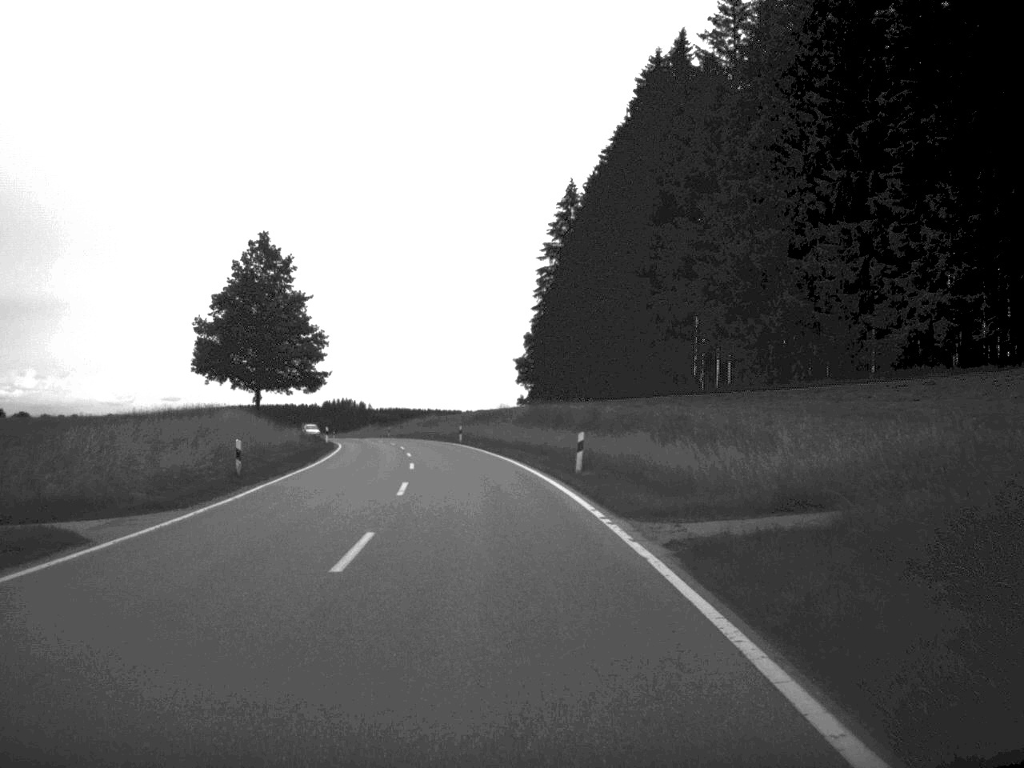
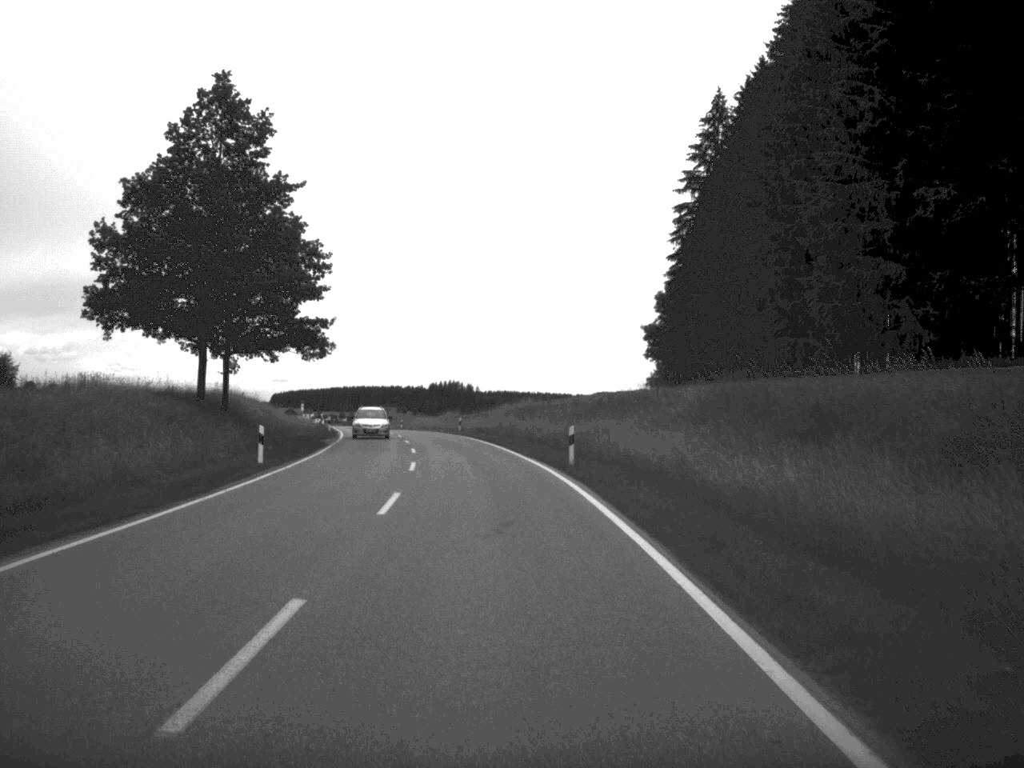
(-2.1, +41.7) m; -5°
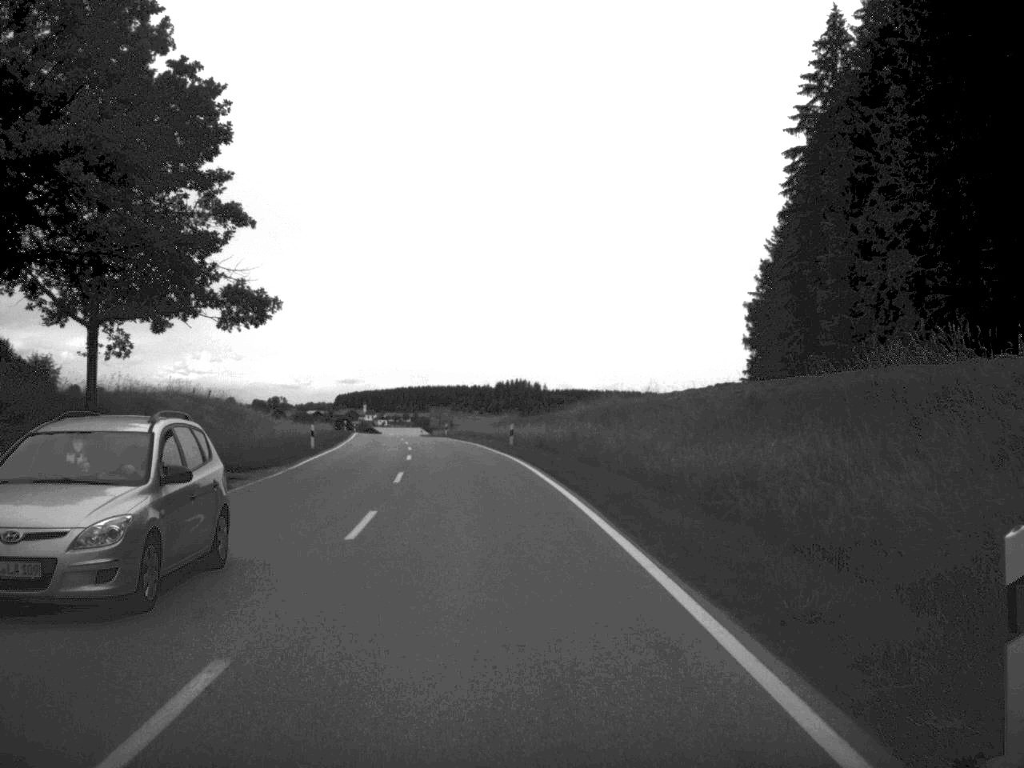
(-0.7, +26.1) m; -3°
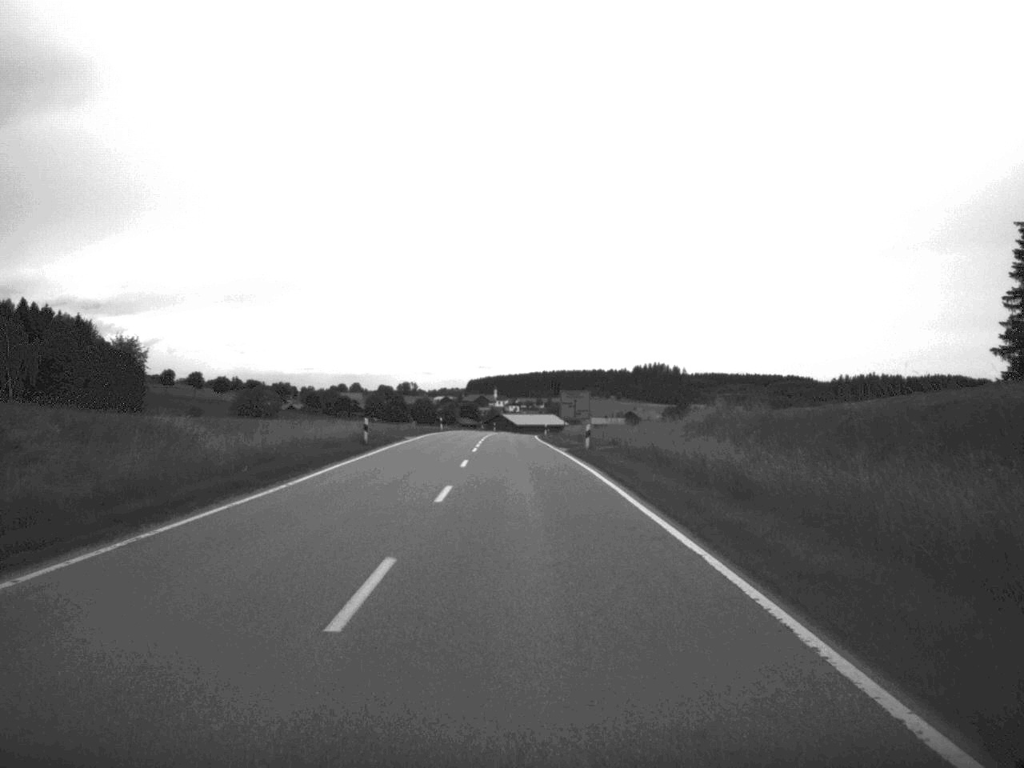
(-3.5, +53.4) m; -6°
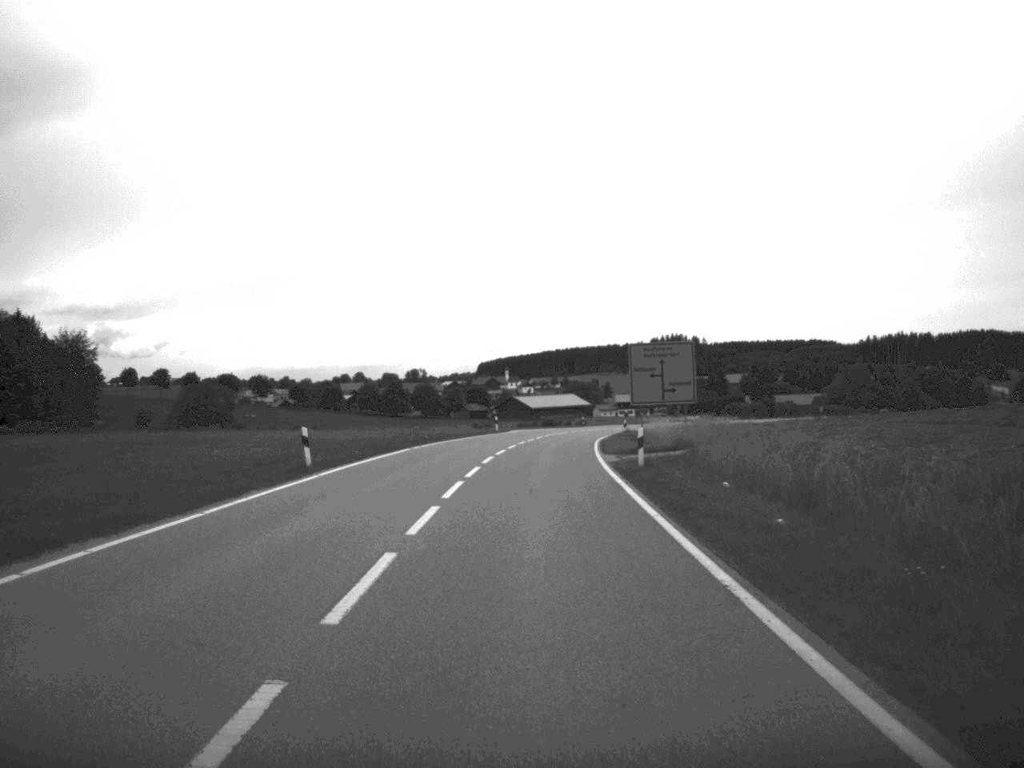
(-0.8, +64.7) m; -1°
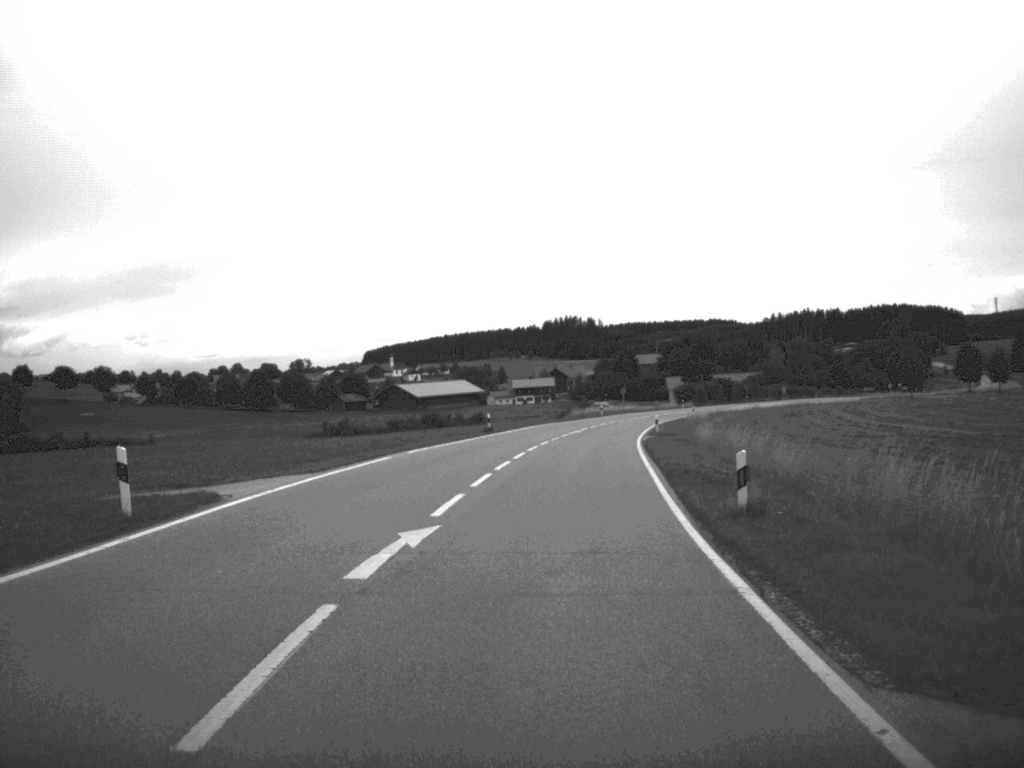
(+1.9, +61.9) m; +5°
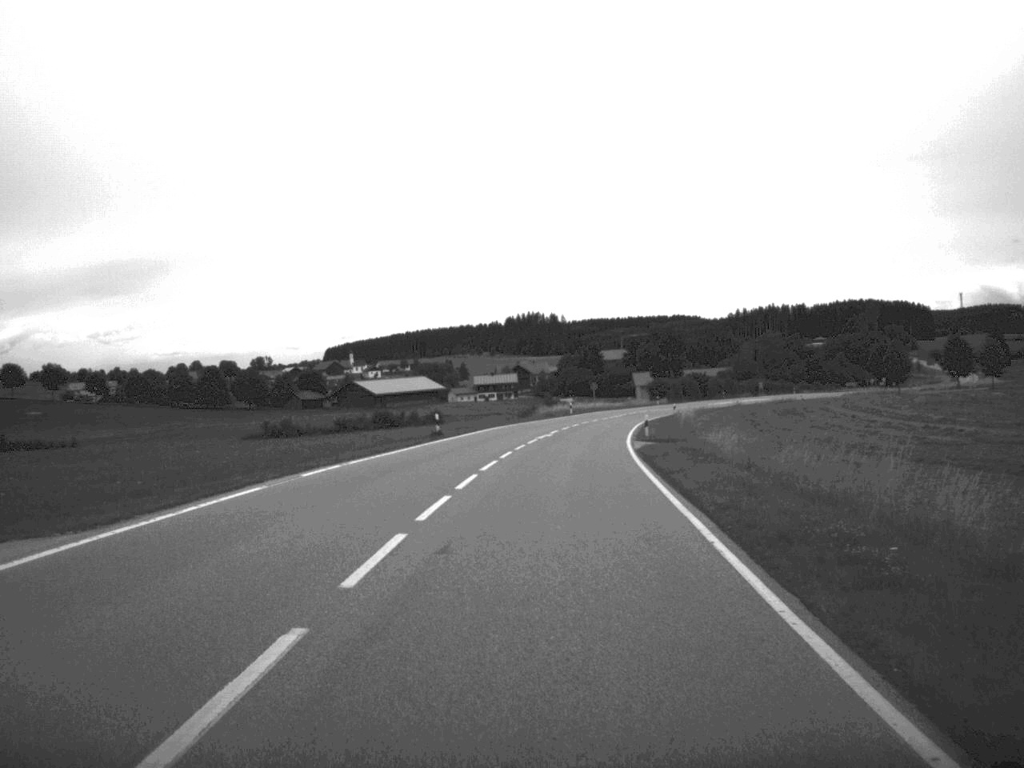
(+0.2, +12.5) m; +2°
